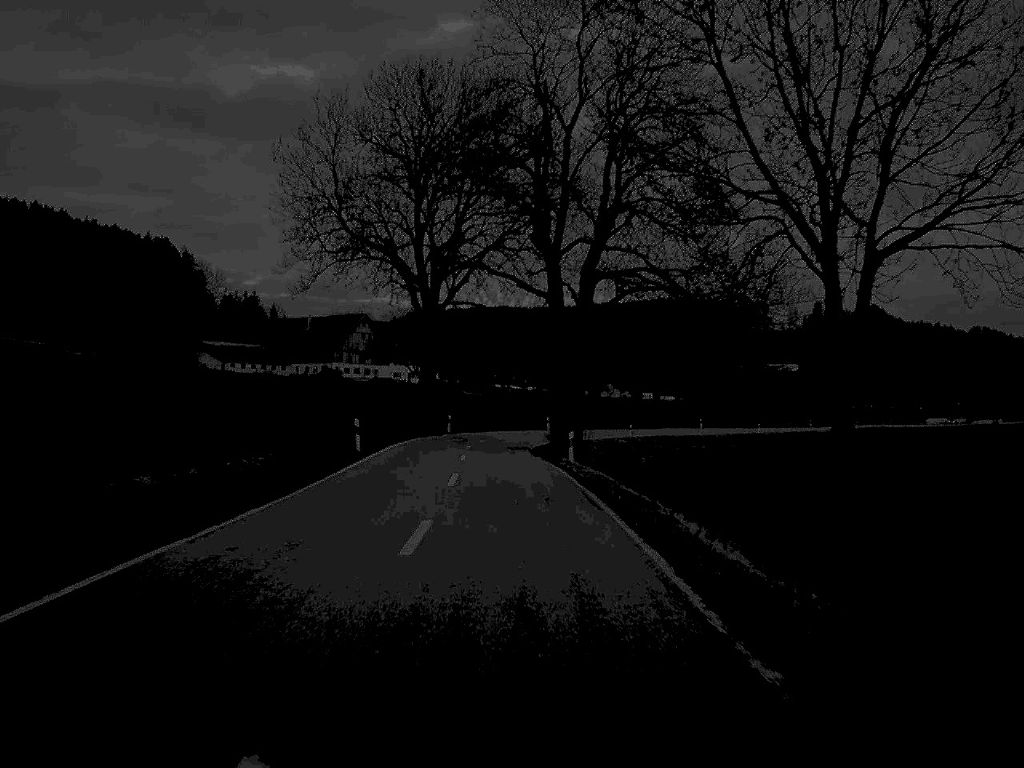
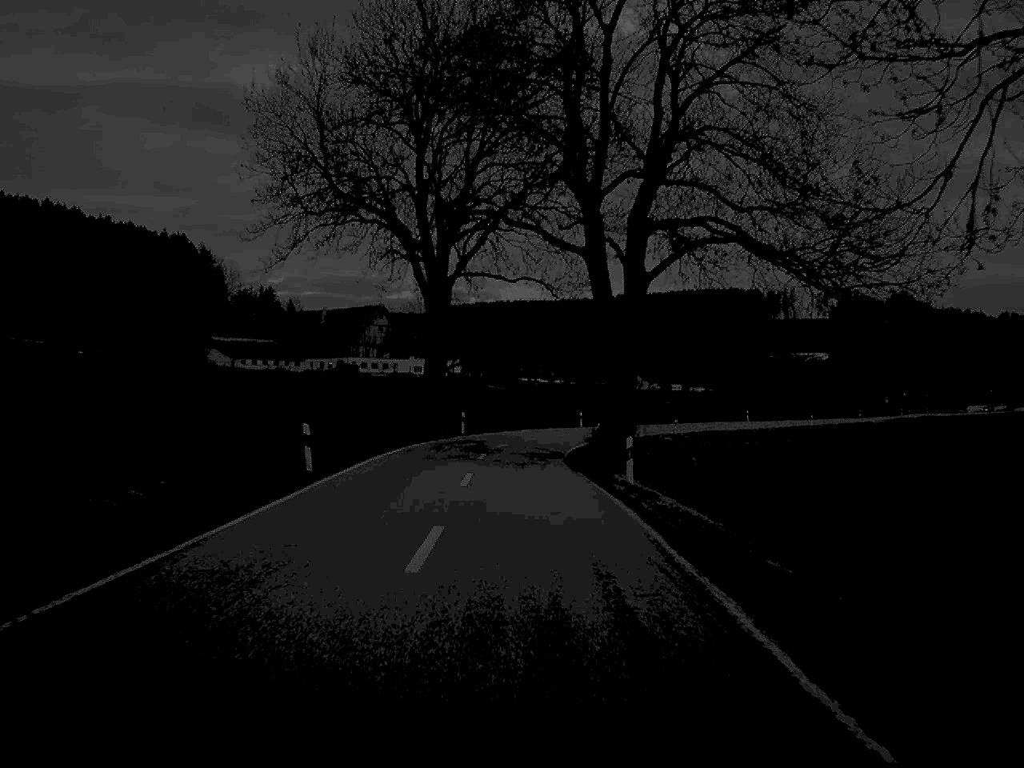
(-0.2, +13.2) m; -1°
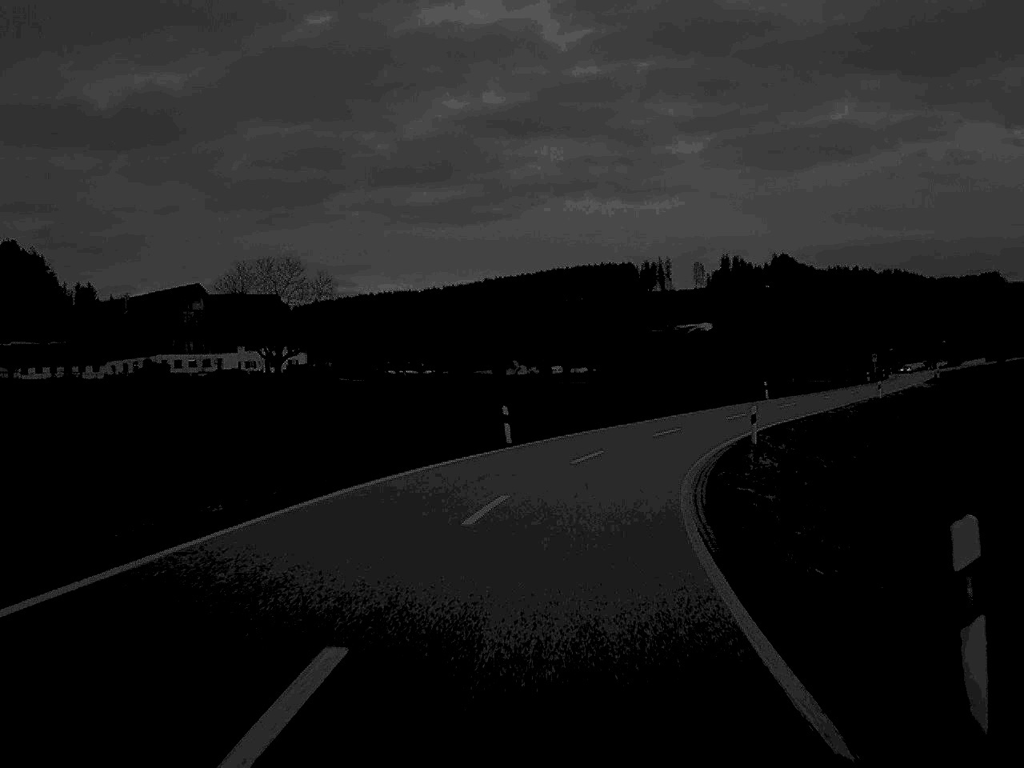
(+0.9, +54.2) m; +6°
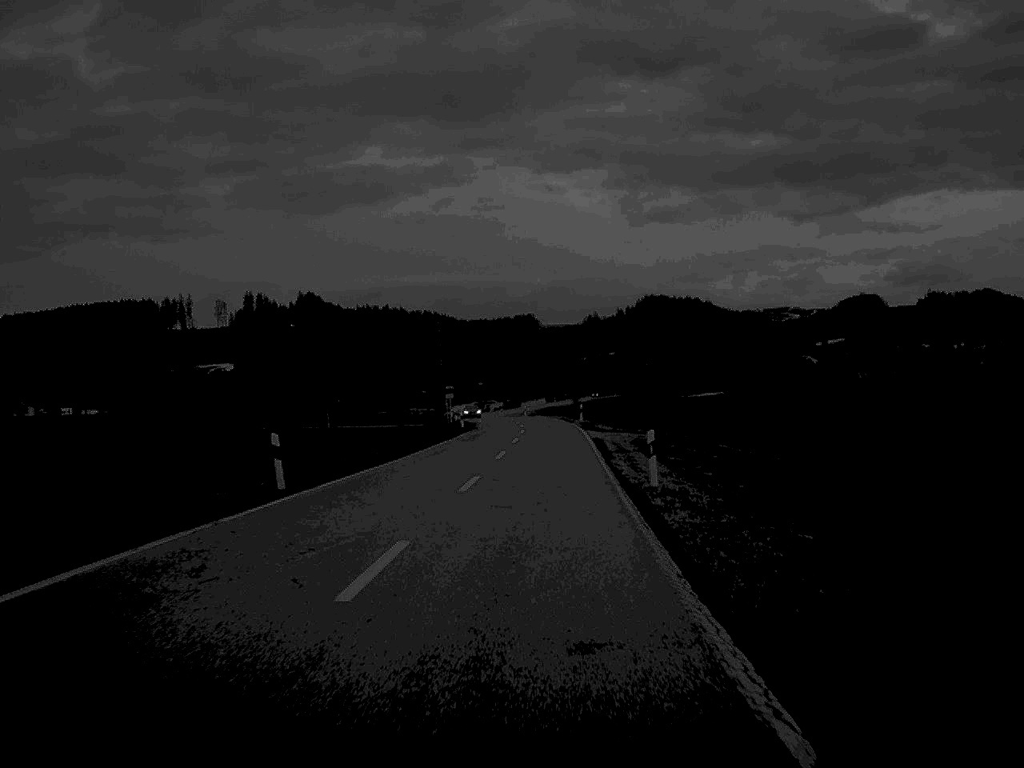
(+9.6, +50.6) m; +21°
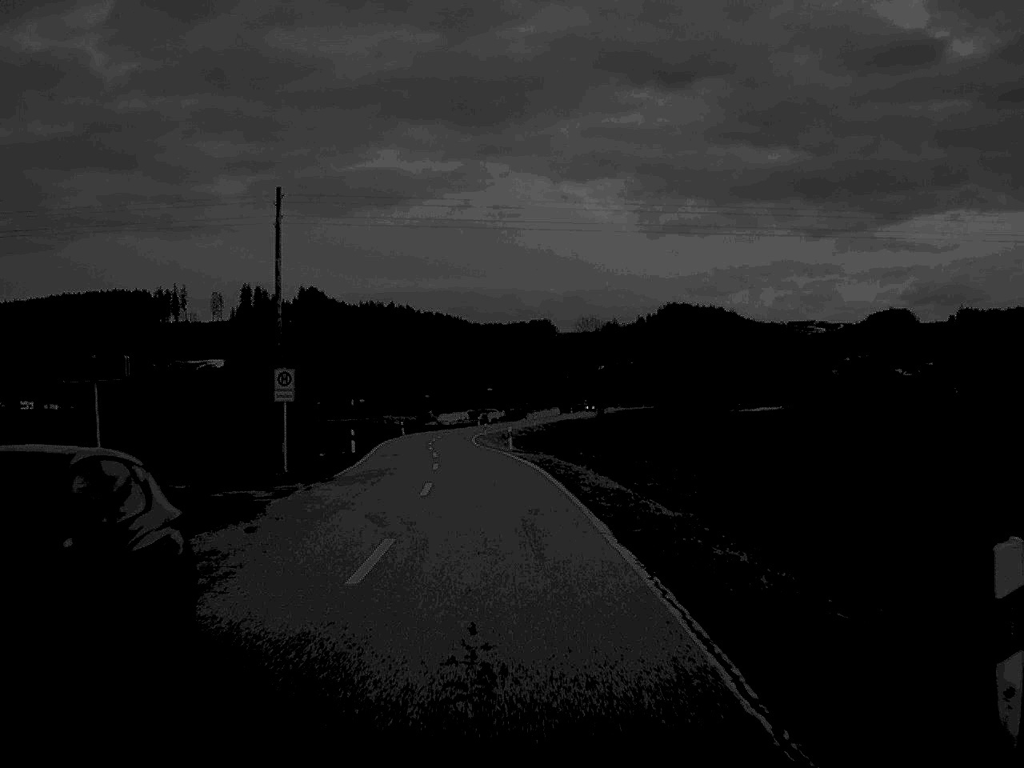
(+1.1, +68.2) m; -1°
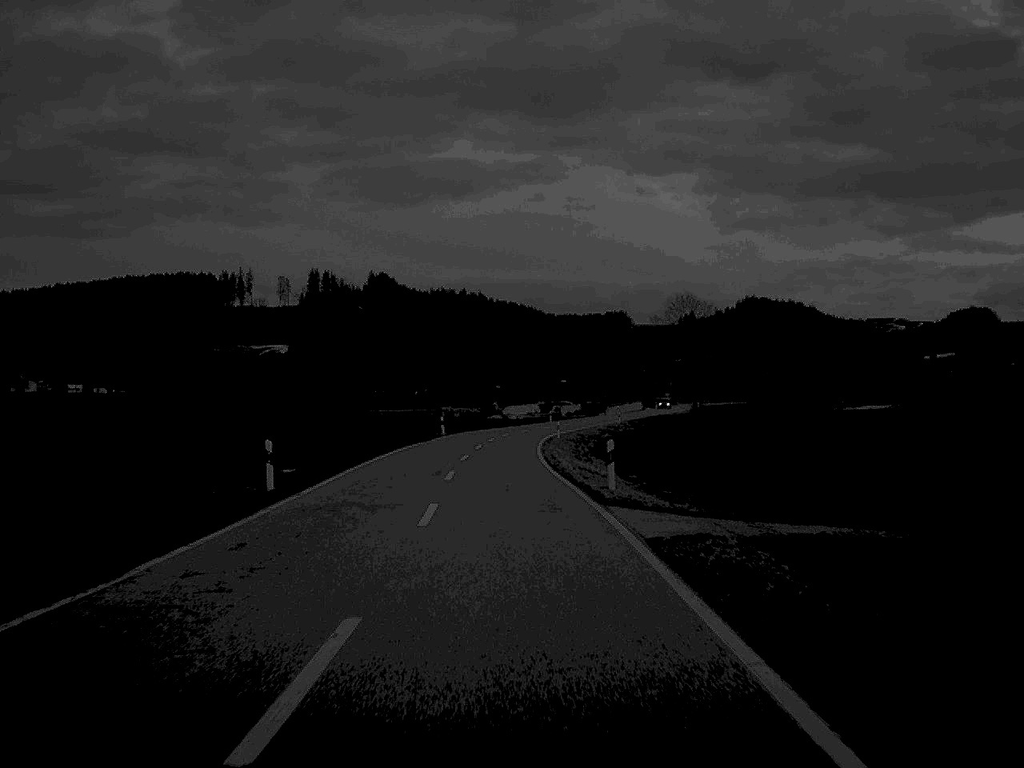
(-0.9, +29.6) m; -3°
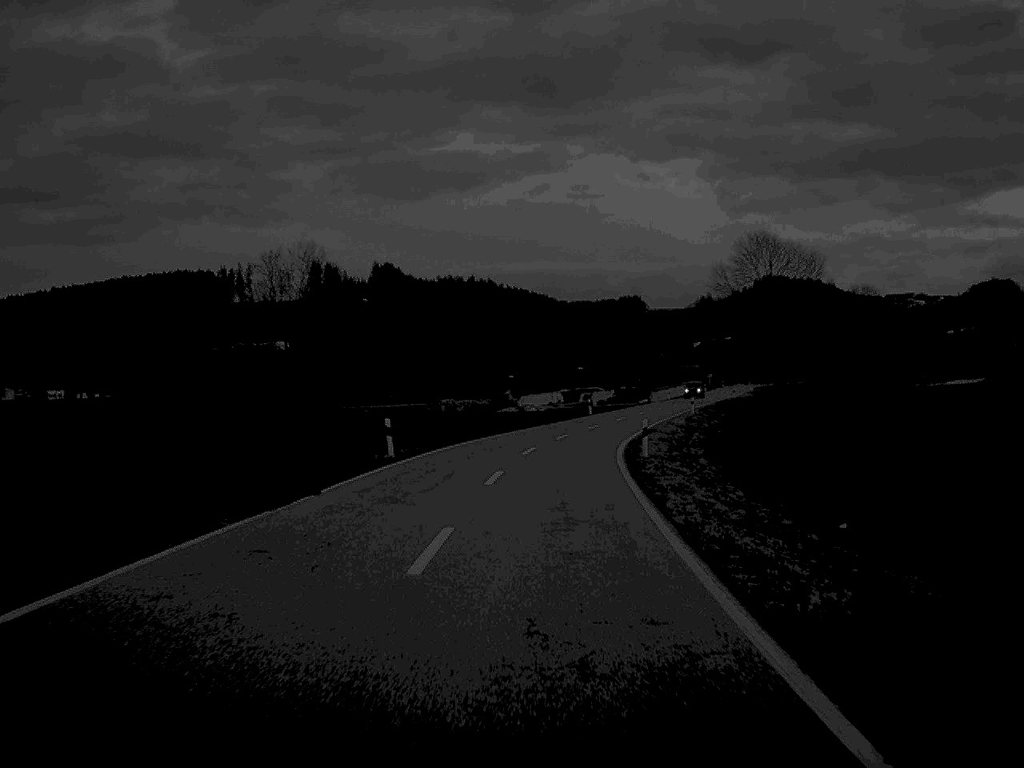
(-0.8, +41.0) m; 0°
